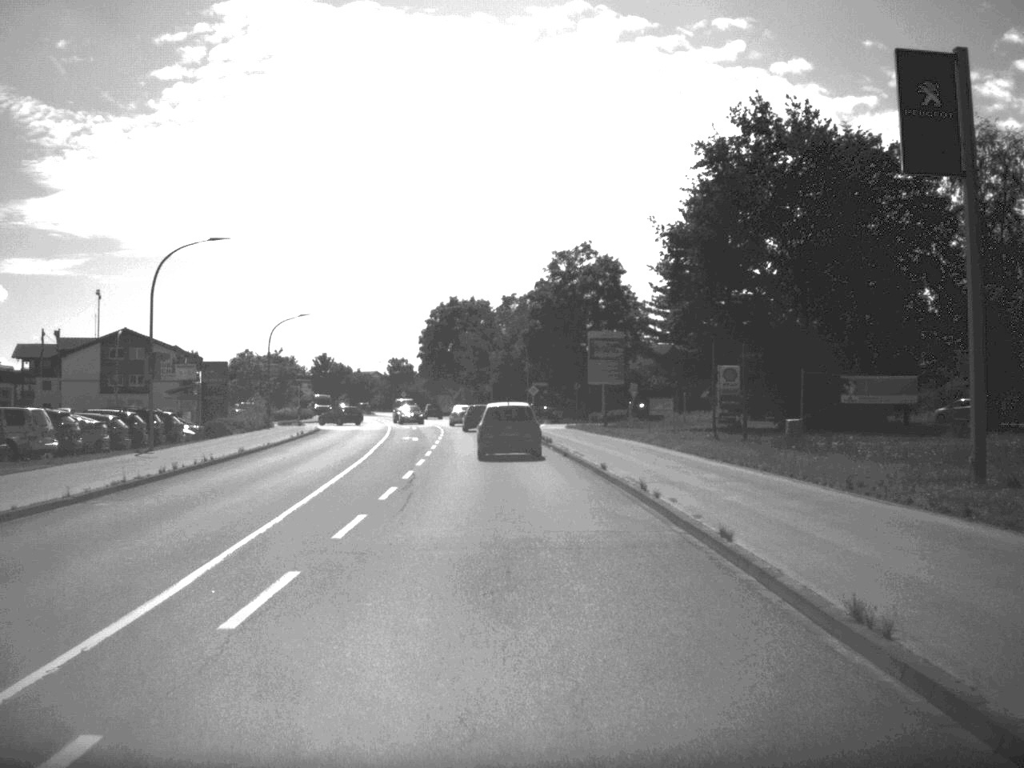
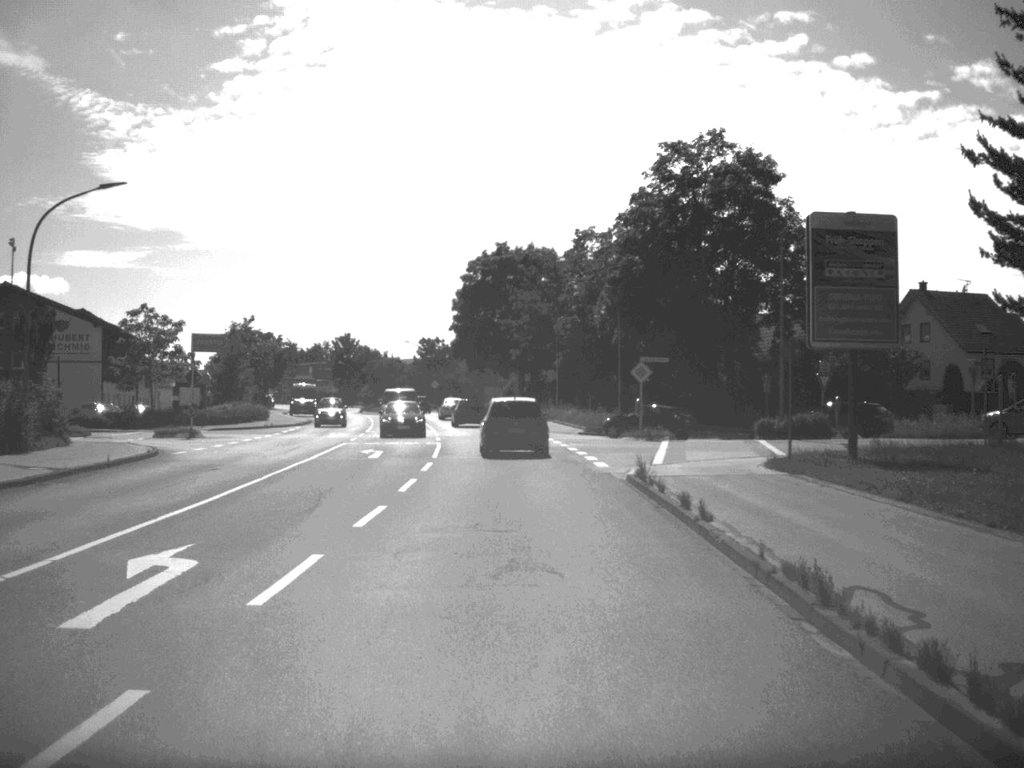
(-1.3, +46.5) m; -3°
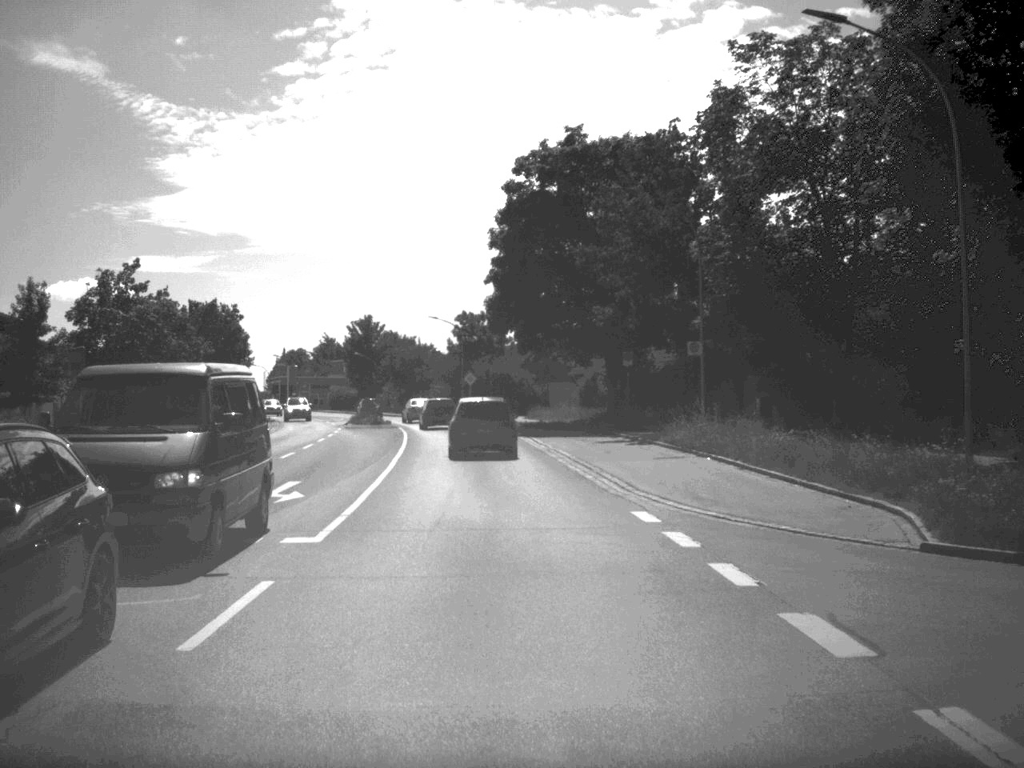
(-1.1, +44.5) m; -3°
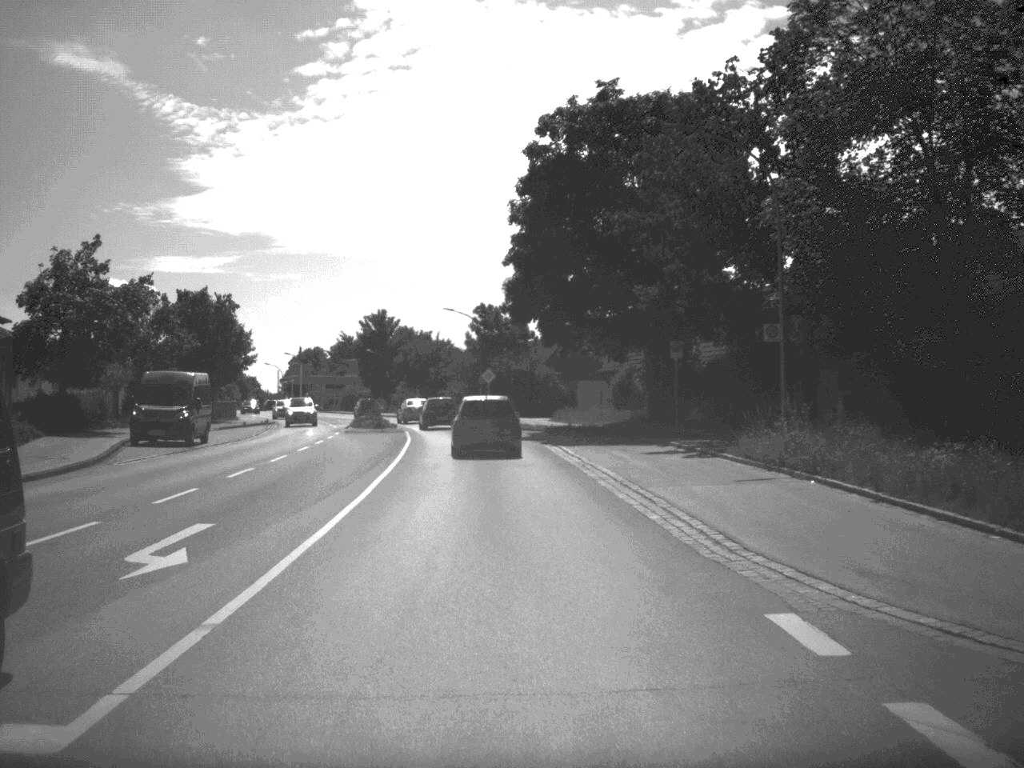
(-0.1, +8.5) m; -1°
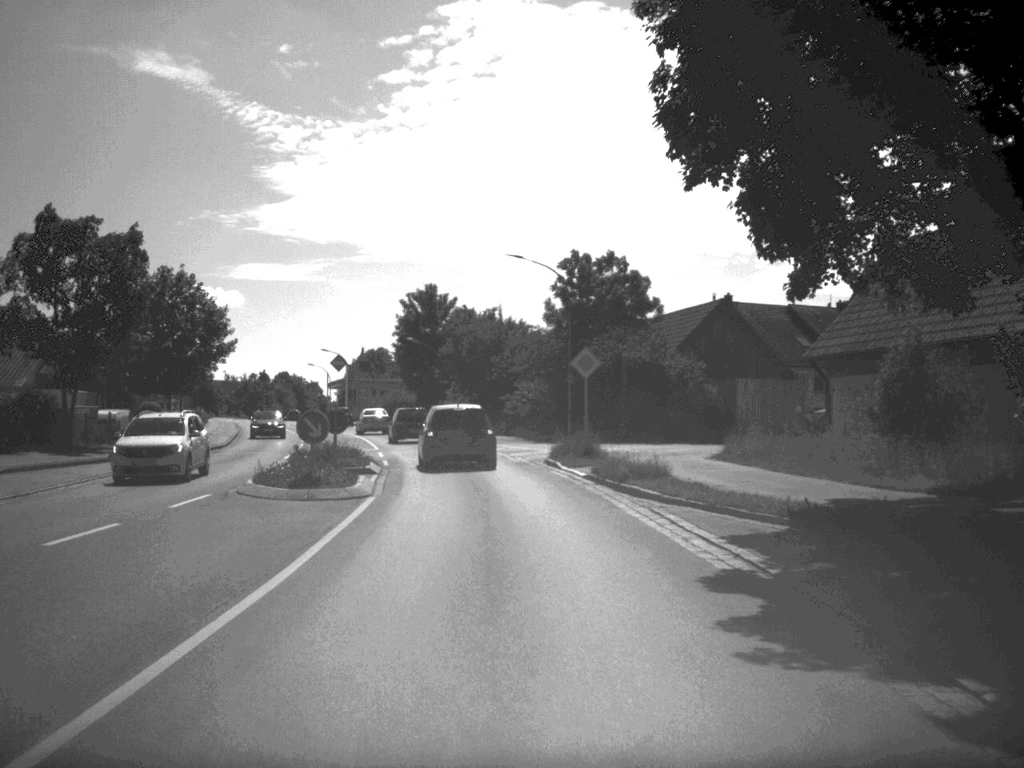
(-1.2, +35.3) m; -4°
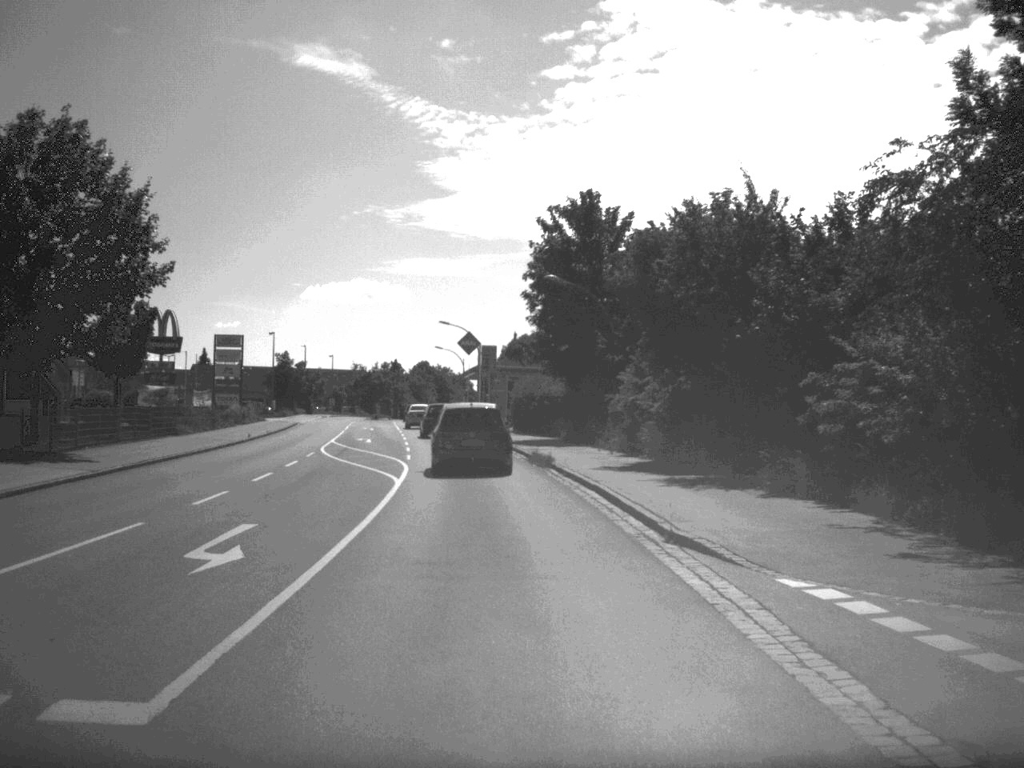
(-2.5, +39.3) m; -8°
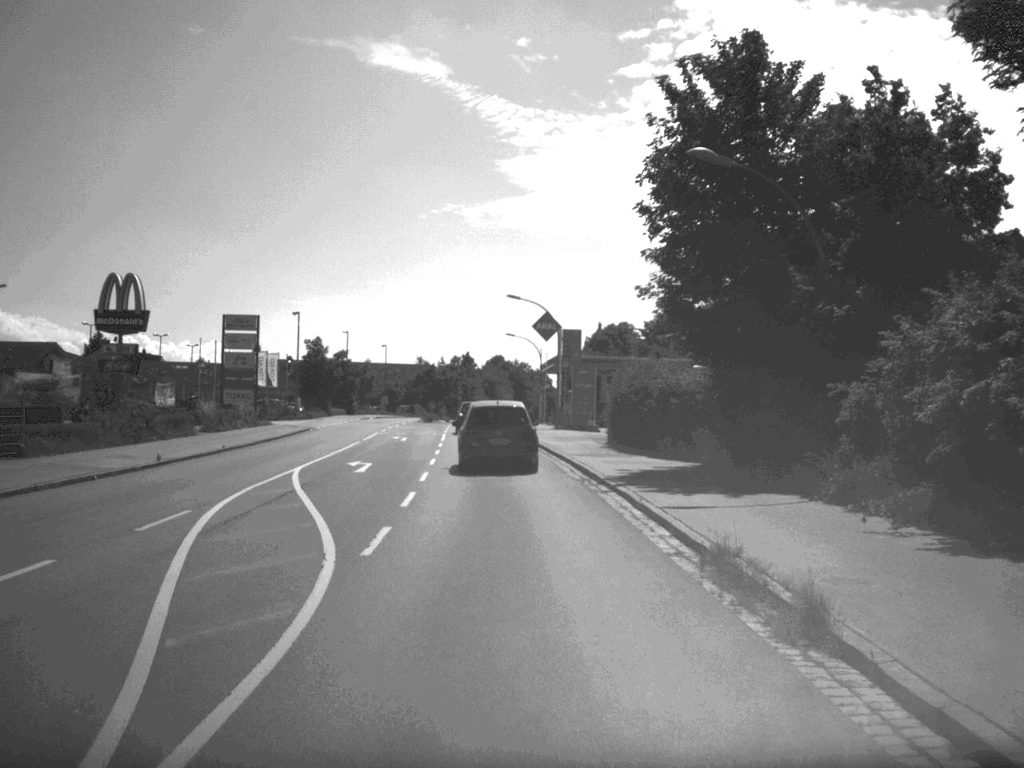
(-0.7, +22.4) m; -4°
